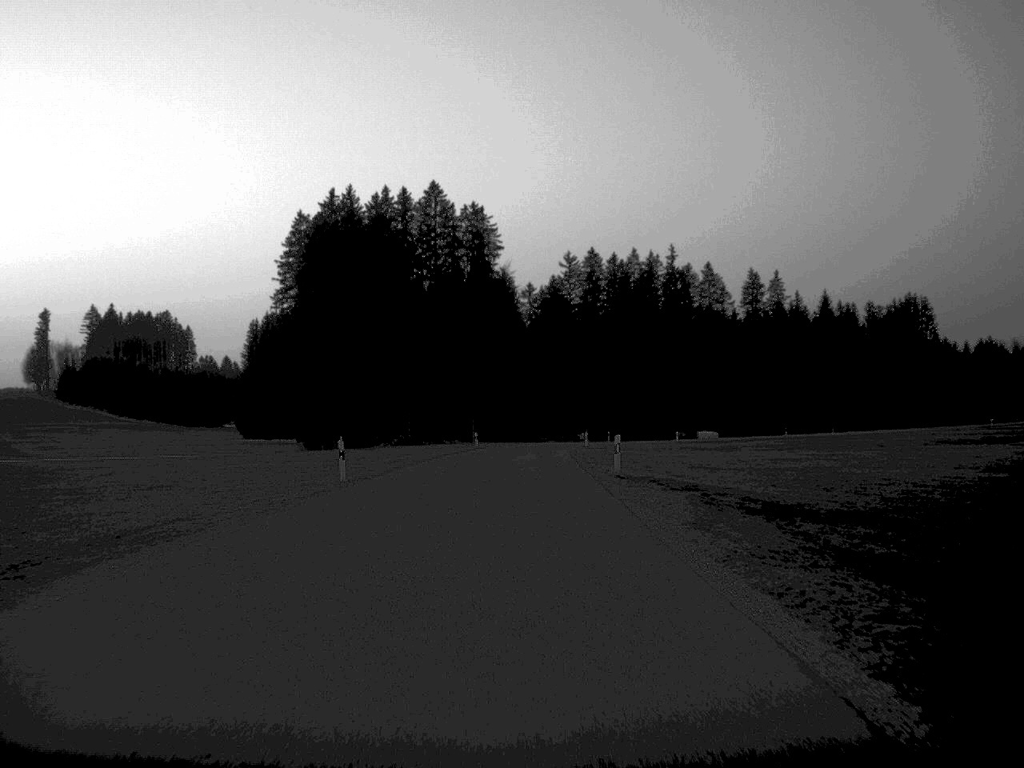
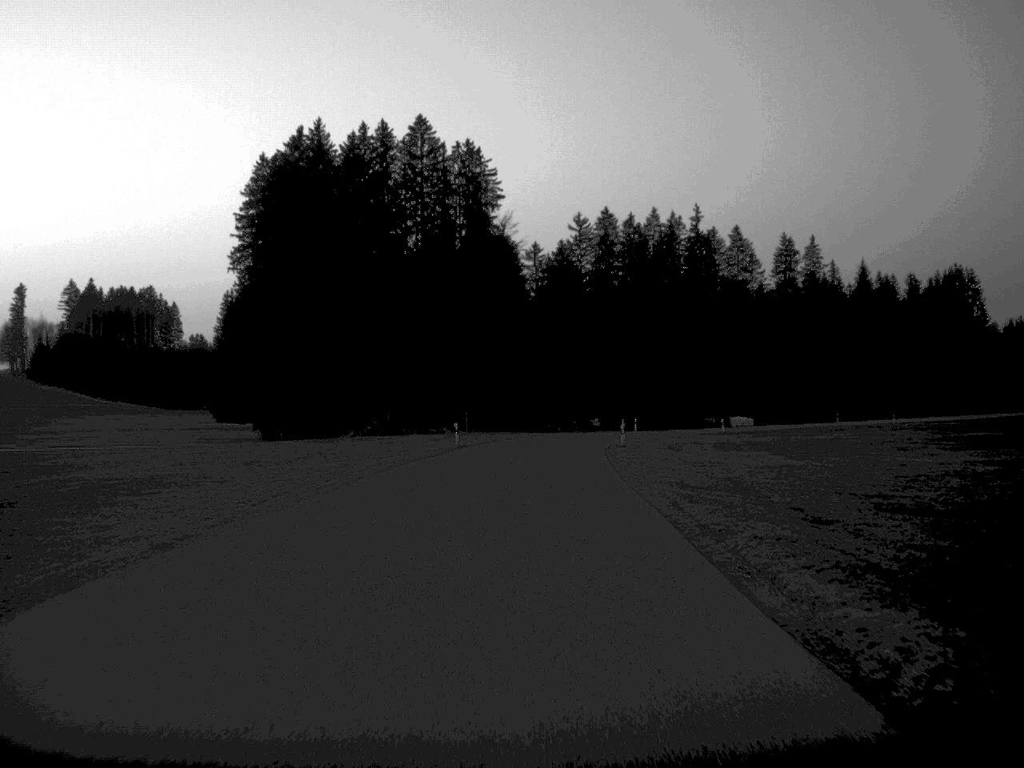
(-0.1, +27.7) m; 0°
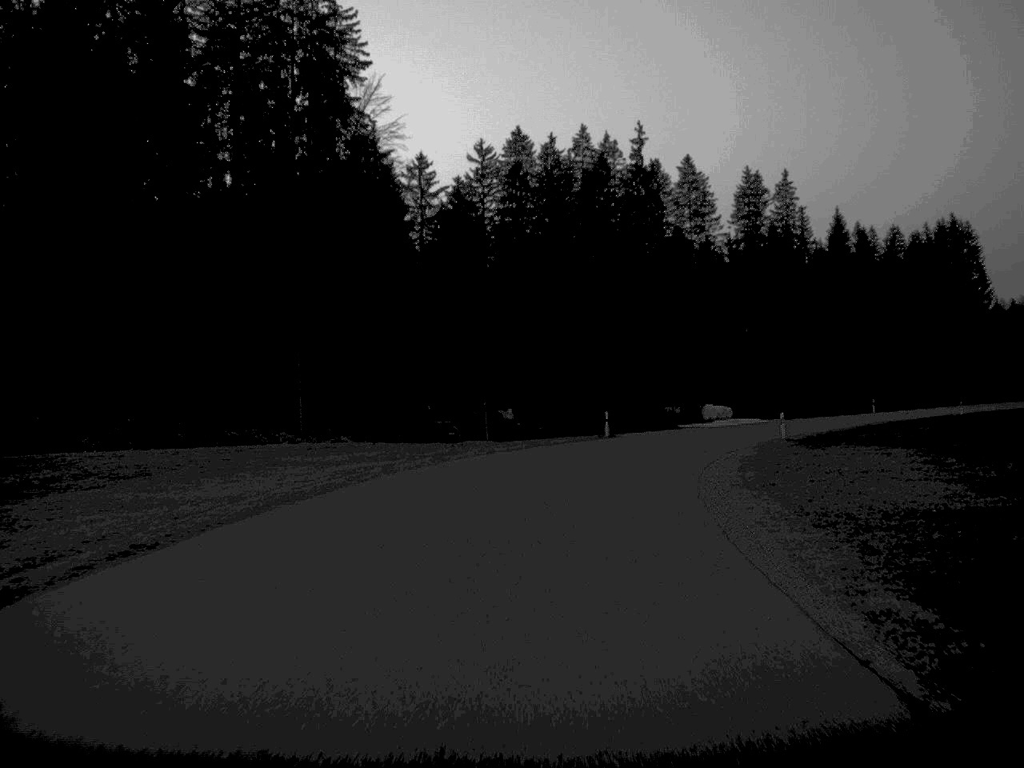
(+1.3, +51.3) m; +5°
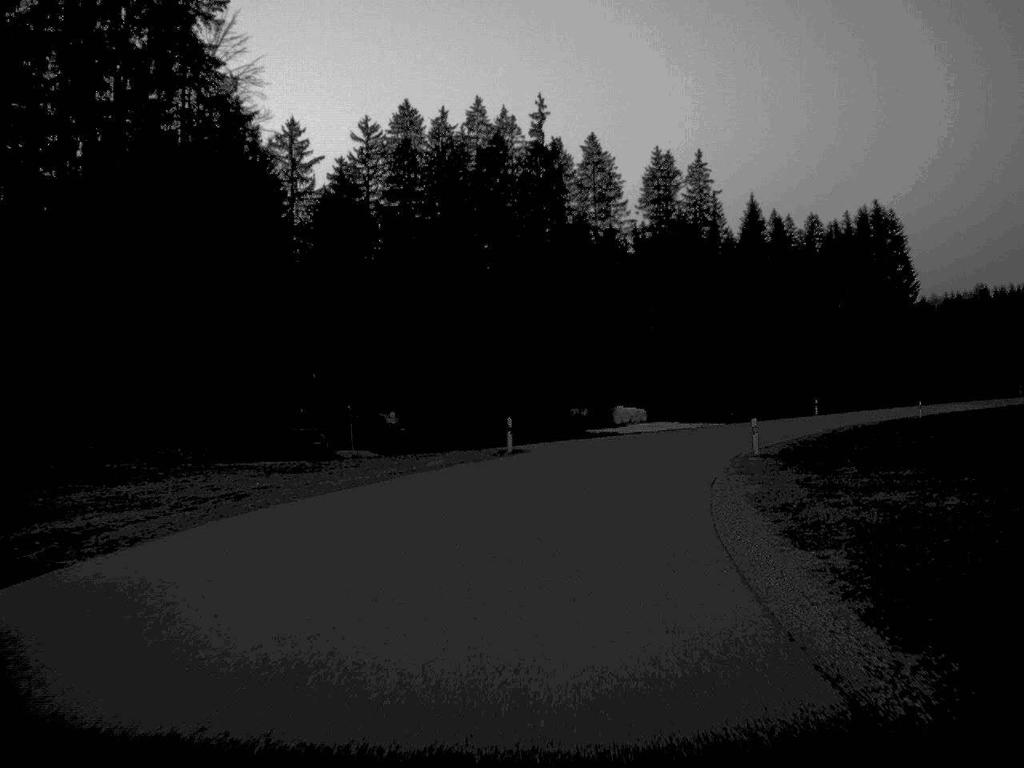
(+0.6, +14.7) m; +5°
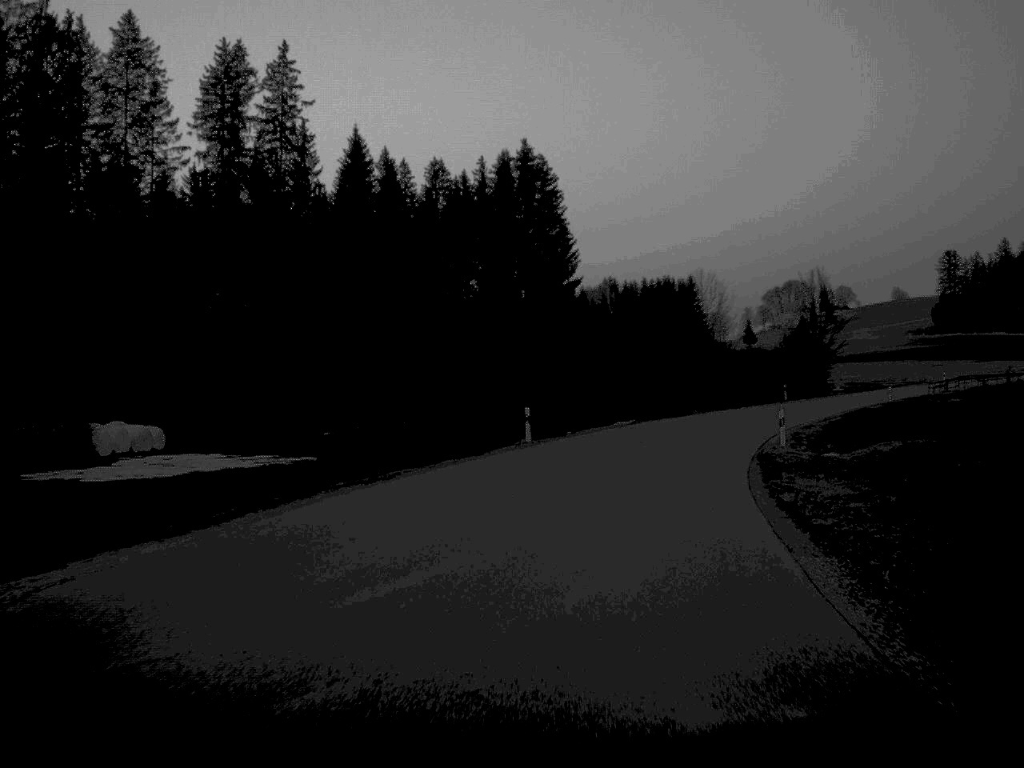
(+7.7, +49.8) m; +19°
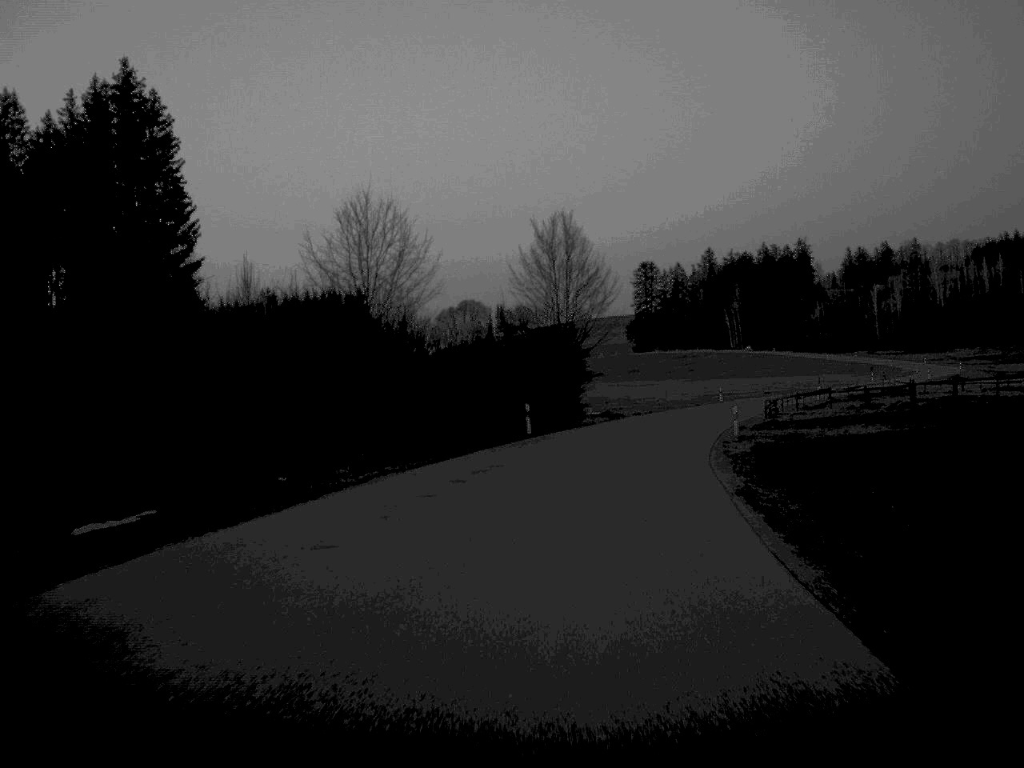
(+5.8, +41.4) m; +15°
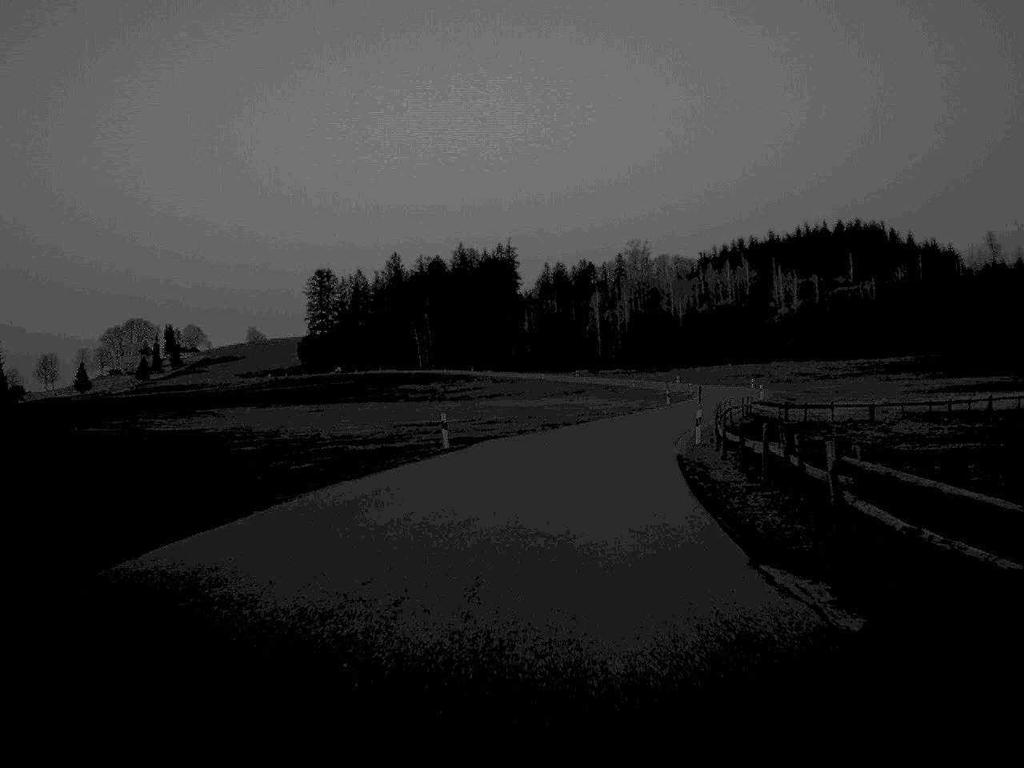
(+7.3, +56.8) m; +14°
